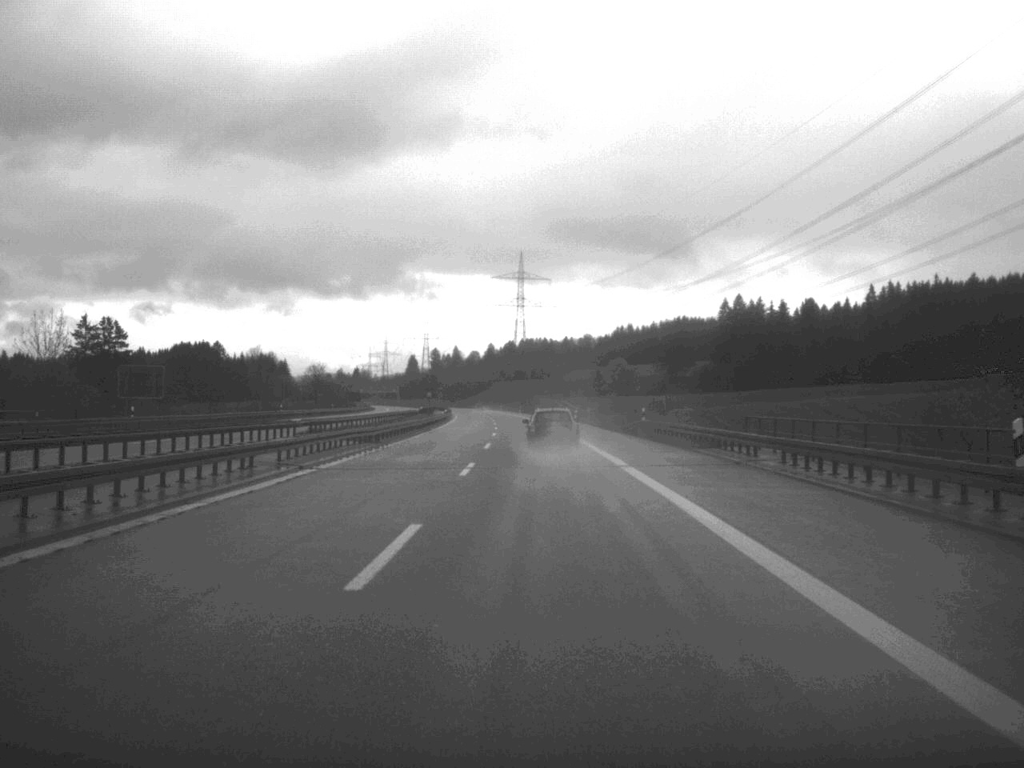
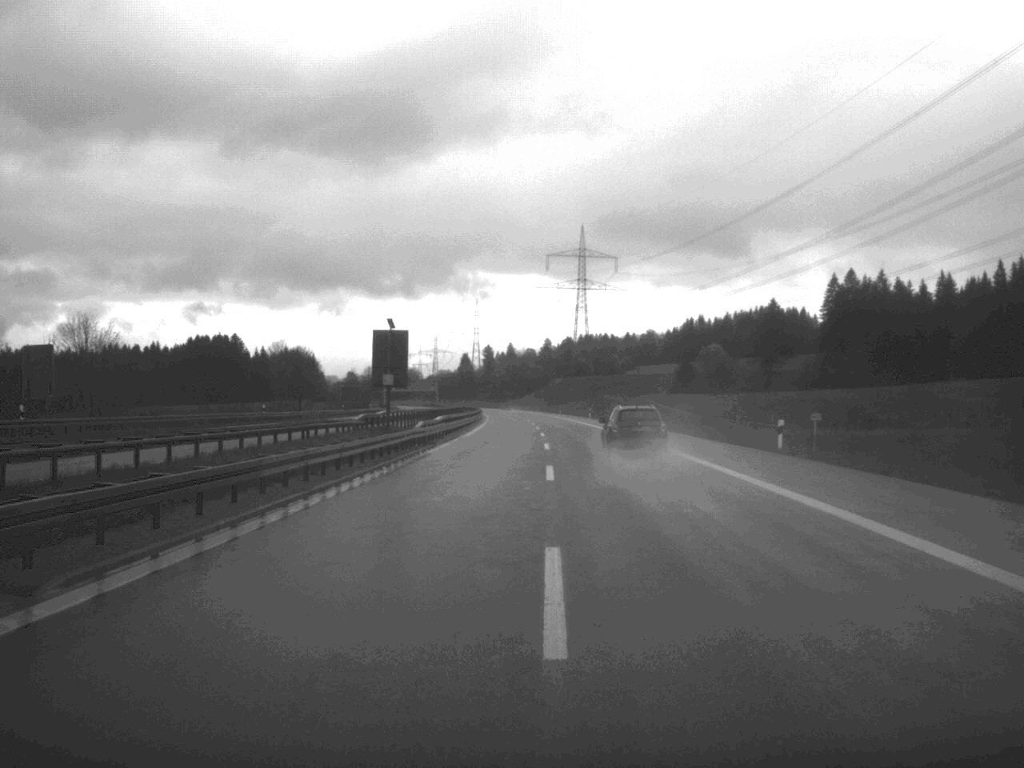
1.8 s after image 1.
(-1.8, +73.7) m; -3°
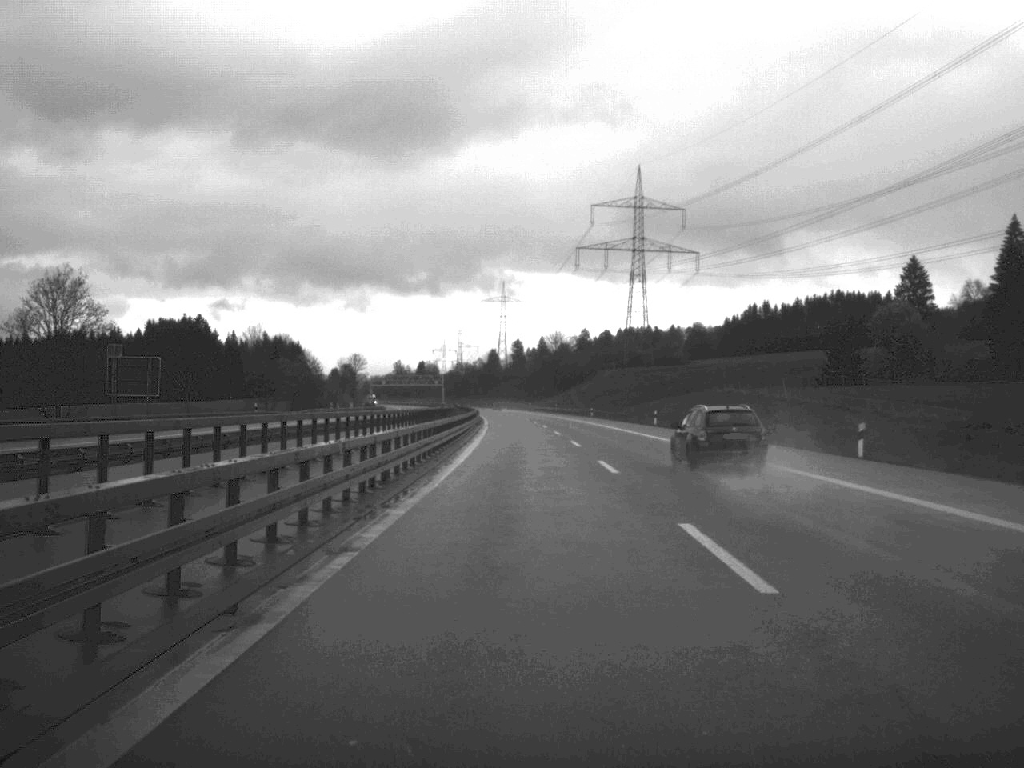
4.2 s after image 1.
(-1.5, +103.9) m; -2°
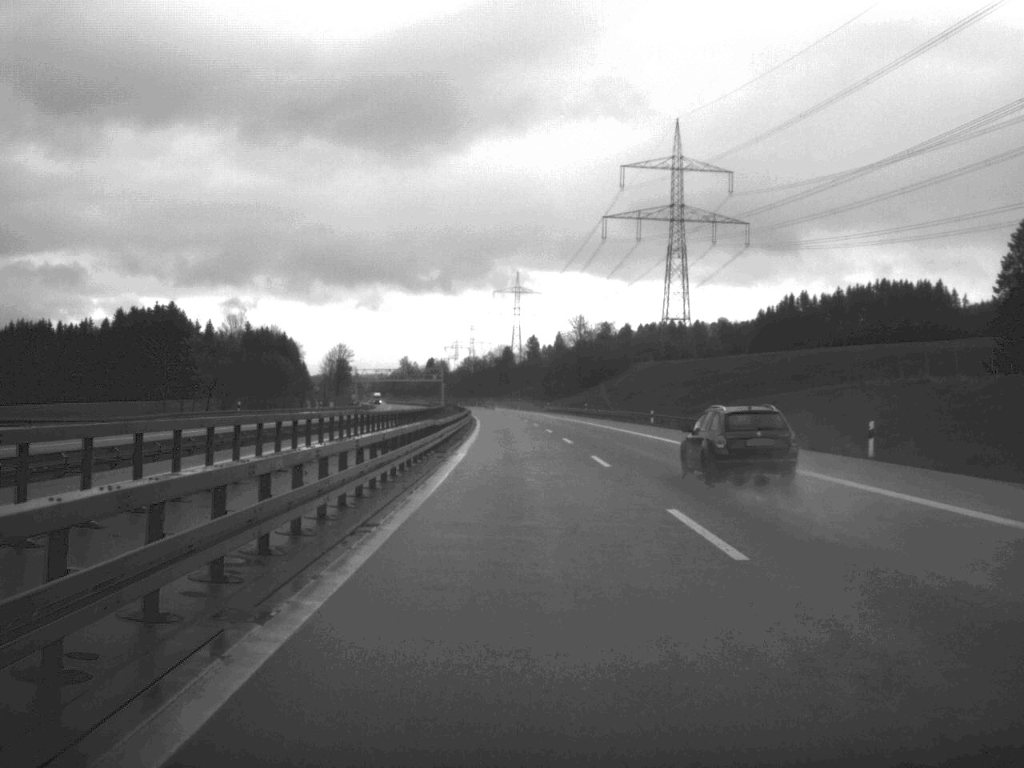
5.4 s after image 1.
(-0.3, +50.5) m; -1°
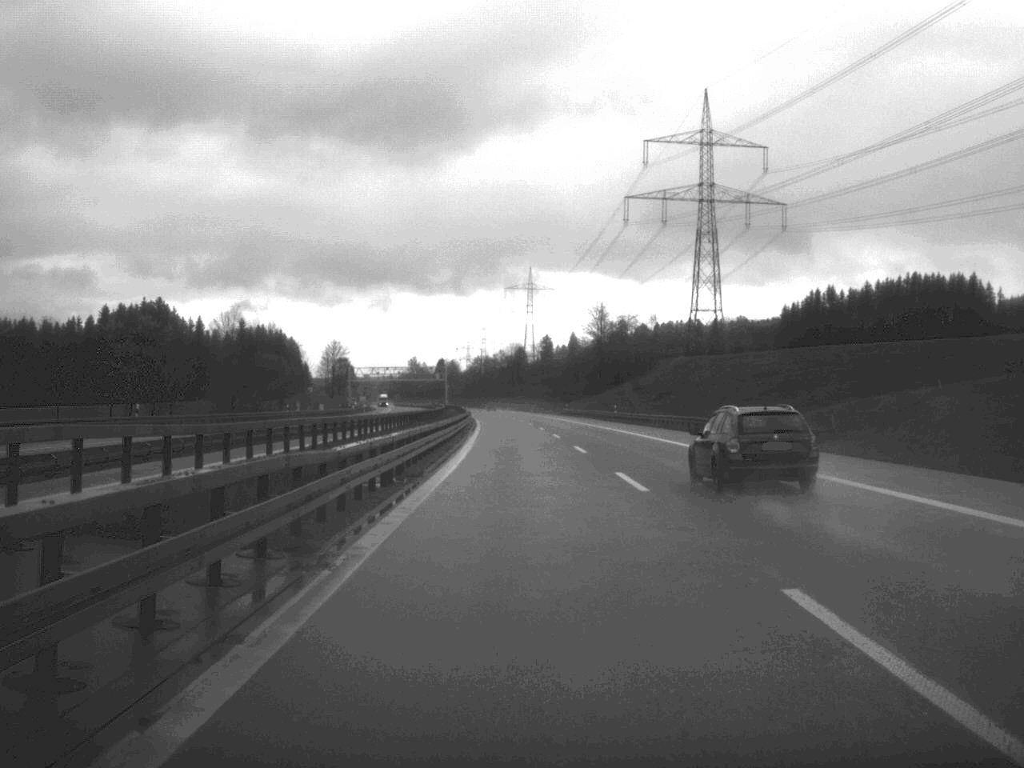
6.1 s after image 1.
(-0.1, +25.8) m; -1°
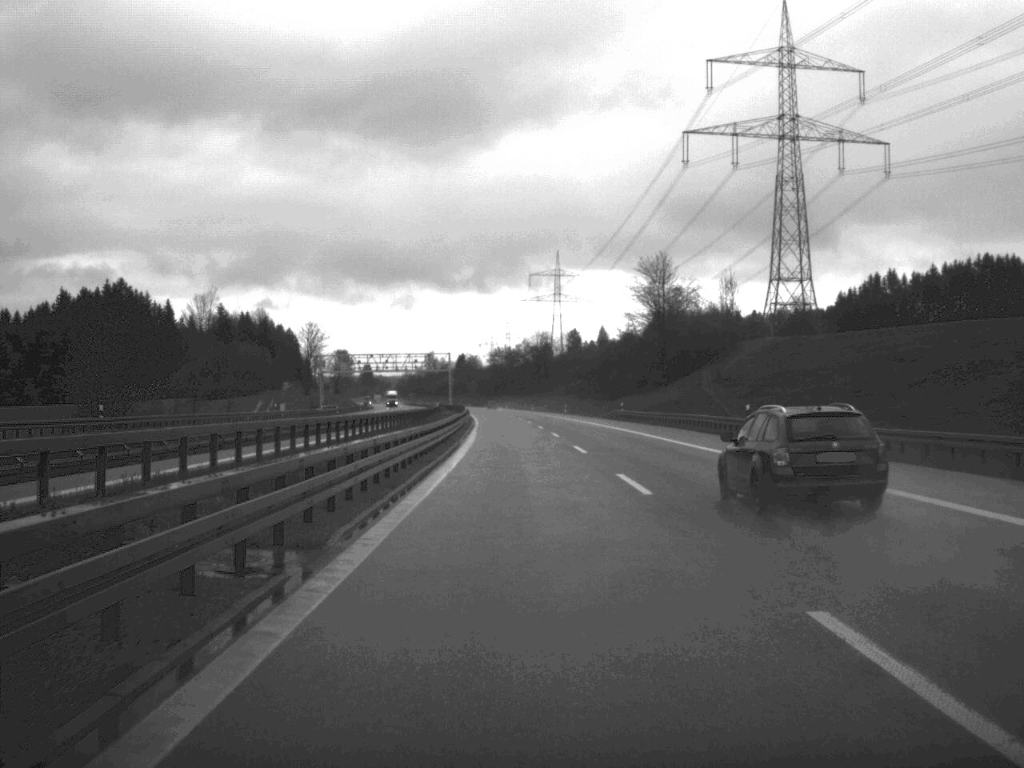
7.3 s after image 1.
(-0.6, +54.0) m; -1°
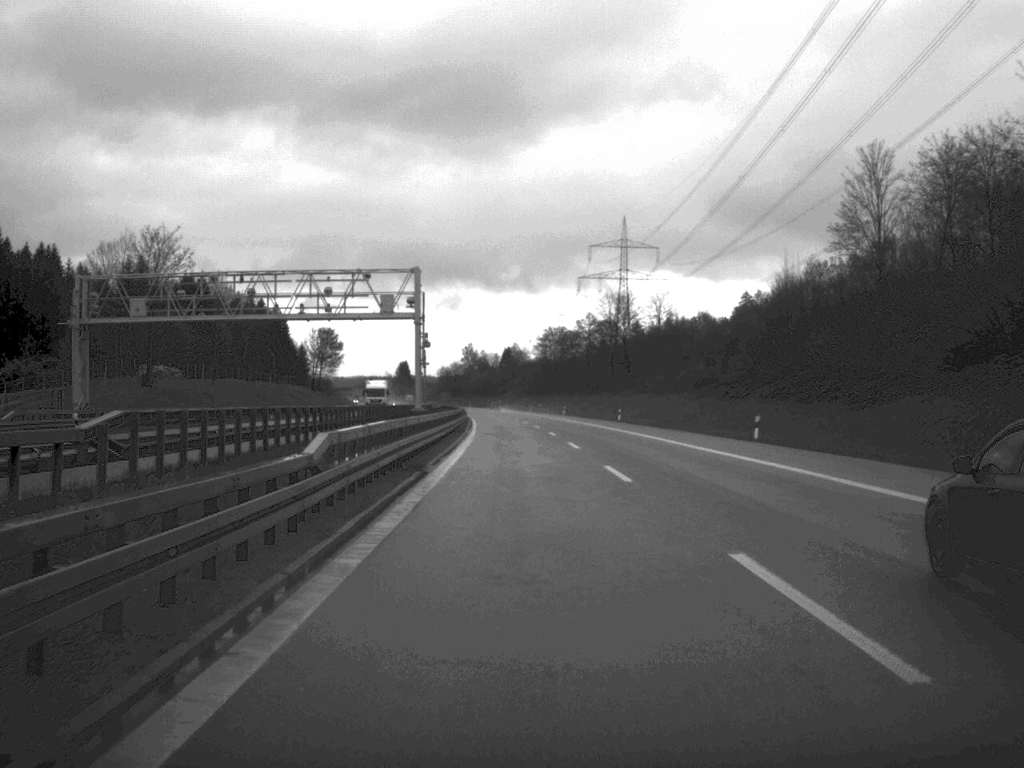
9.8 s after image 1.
(-2.3, +102.3) m; -2°
